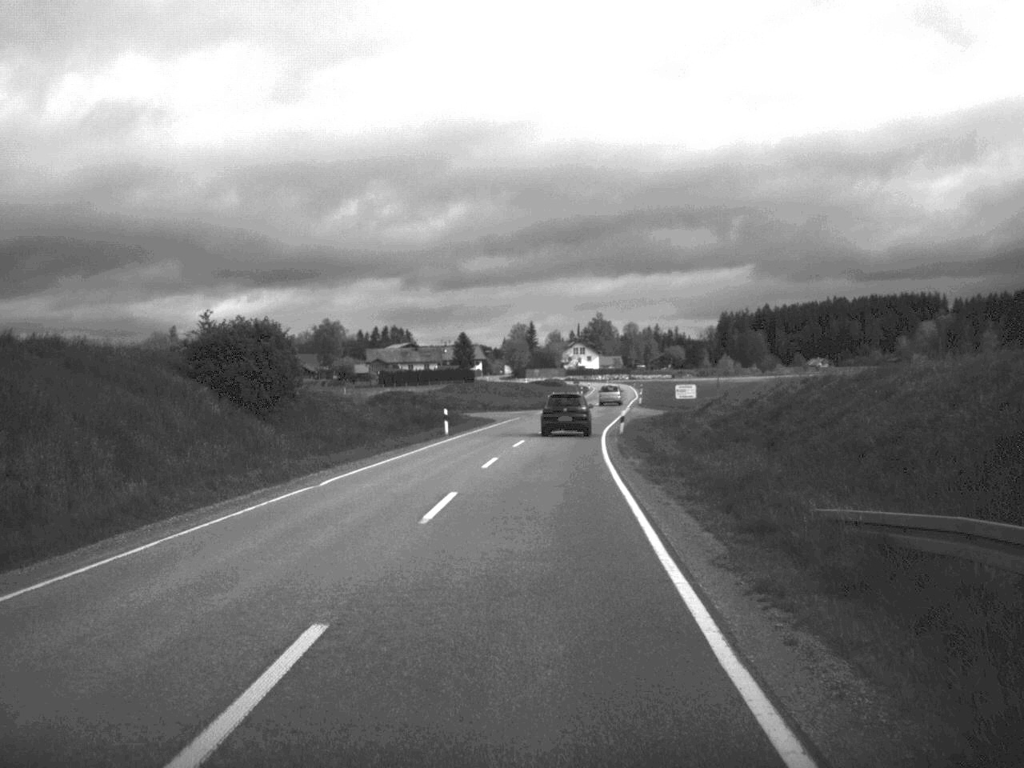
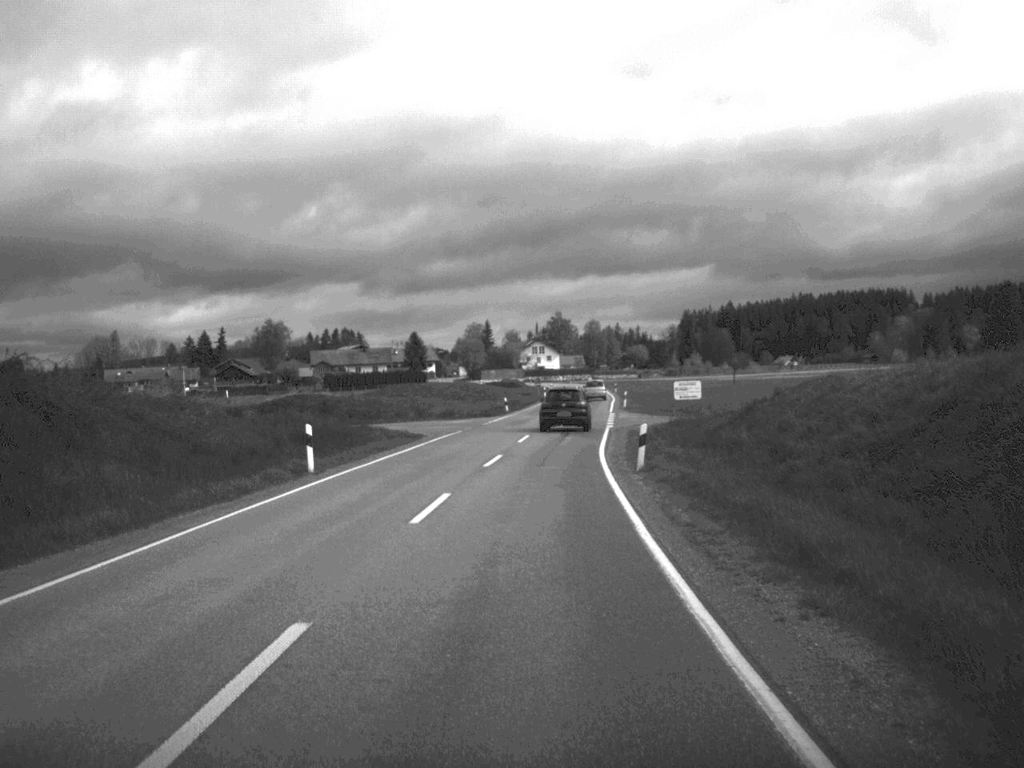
(+0.4, +23.3) m; +2°
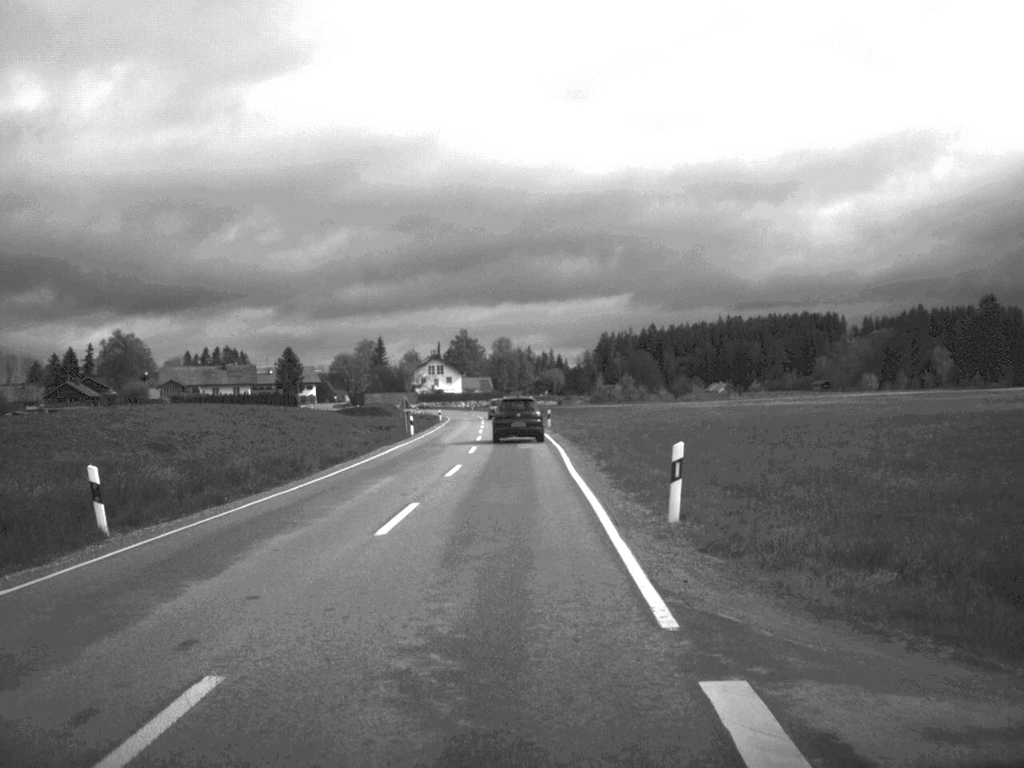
(+2.8, +60.0) m; +4°
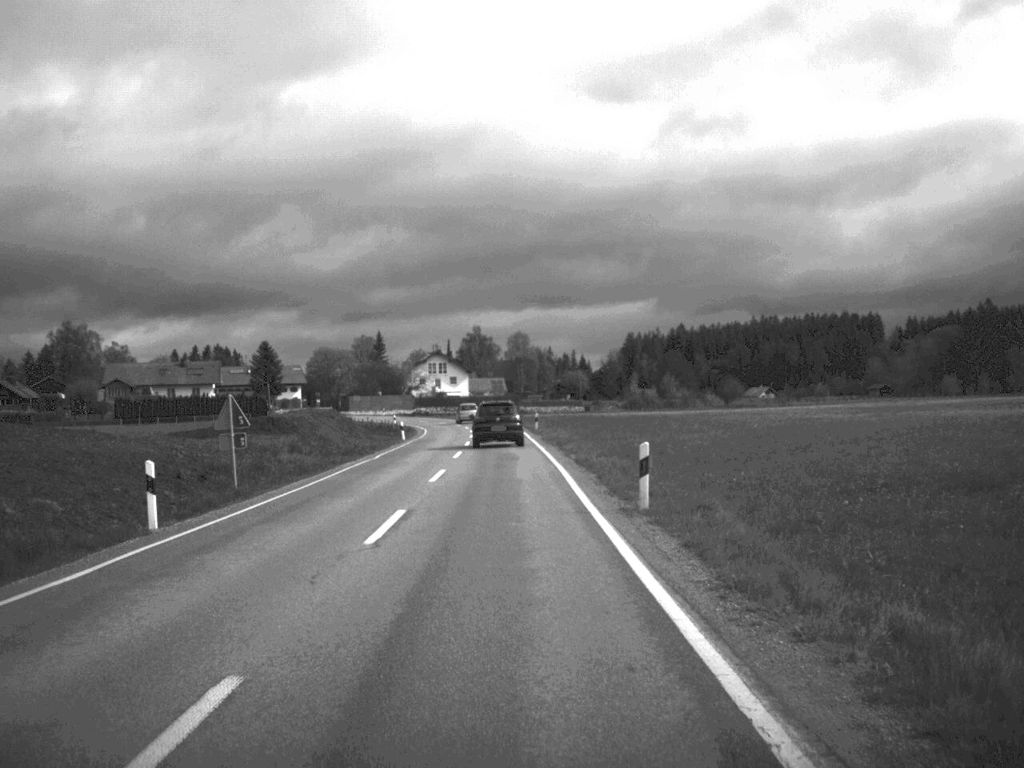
(-0.2, +46.9) m; -1°
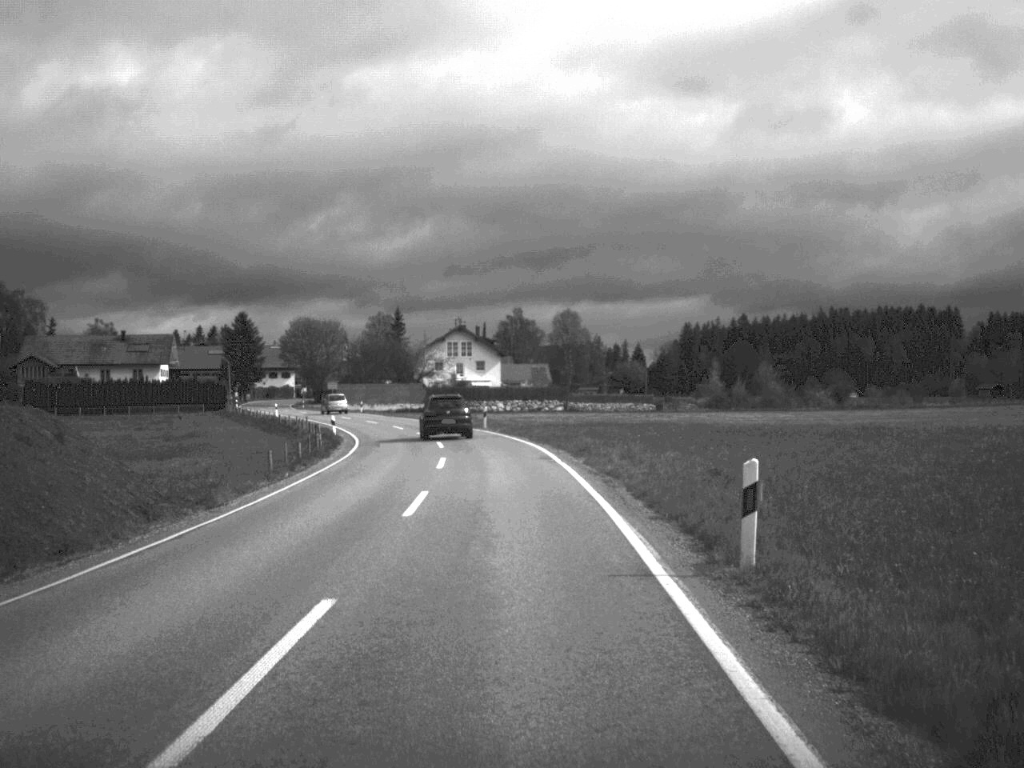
(-1.0, +56.0) m; -2°
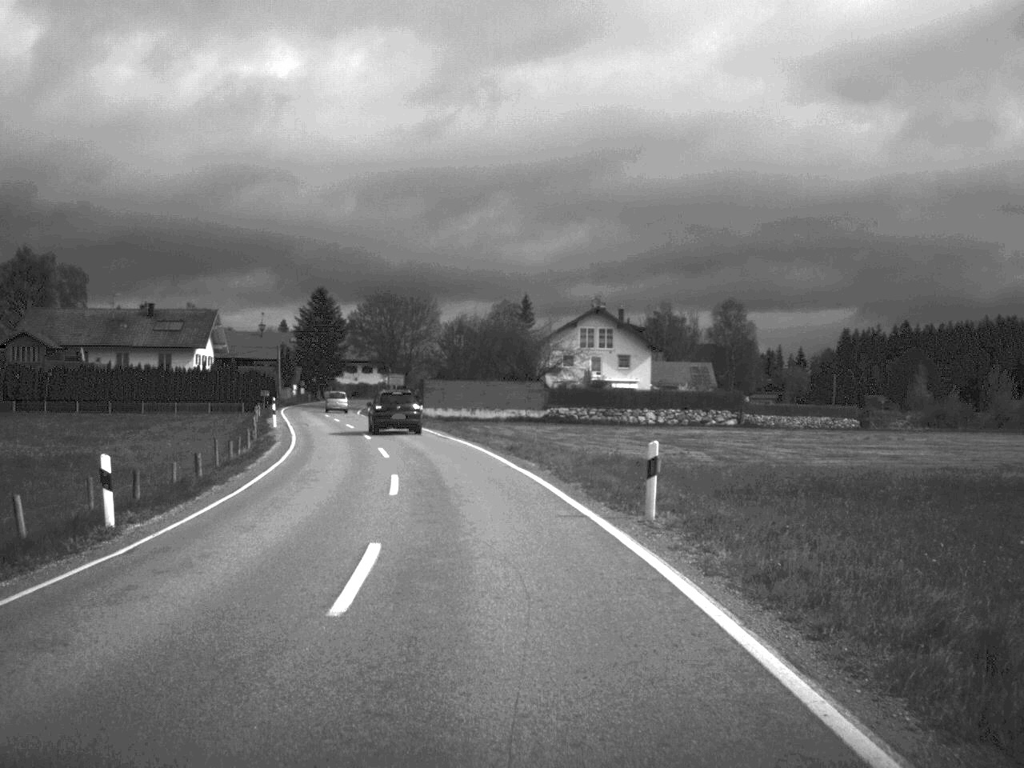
(-1.7, +42.9) m; -7°
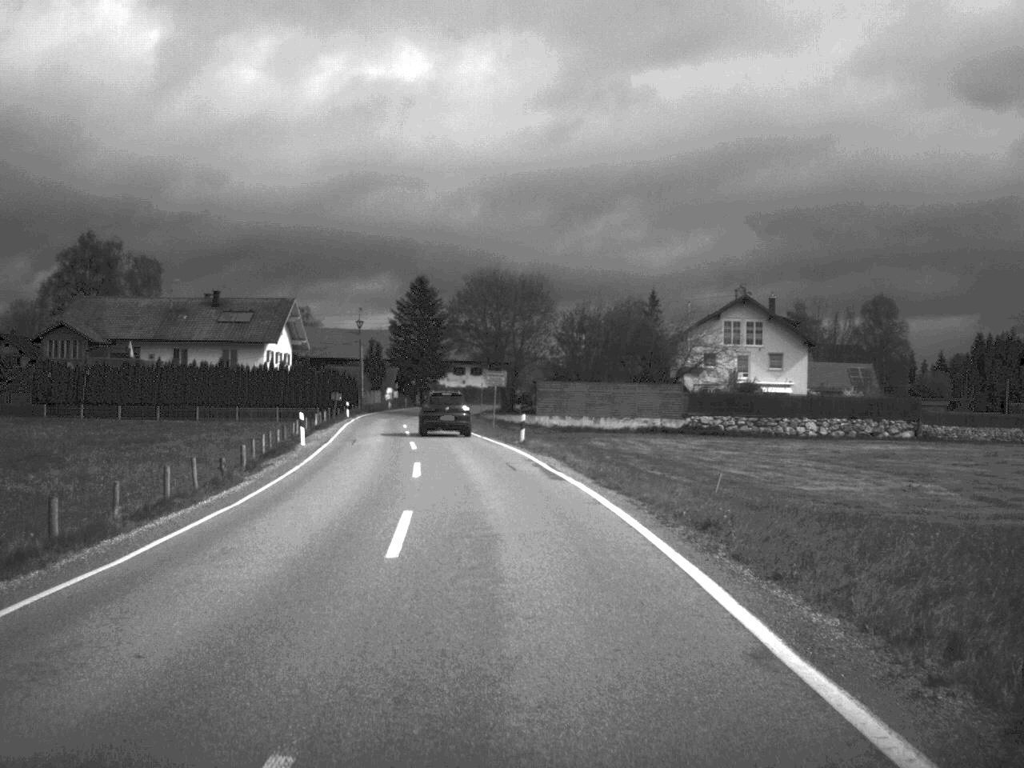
(-1.0, +20.1) m; -5°
